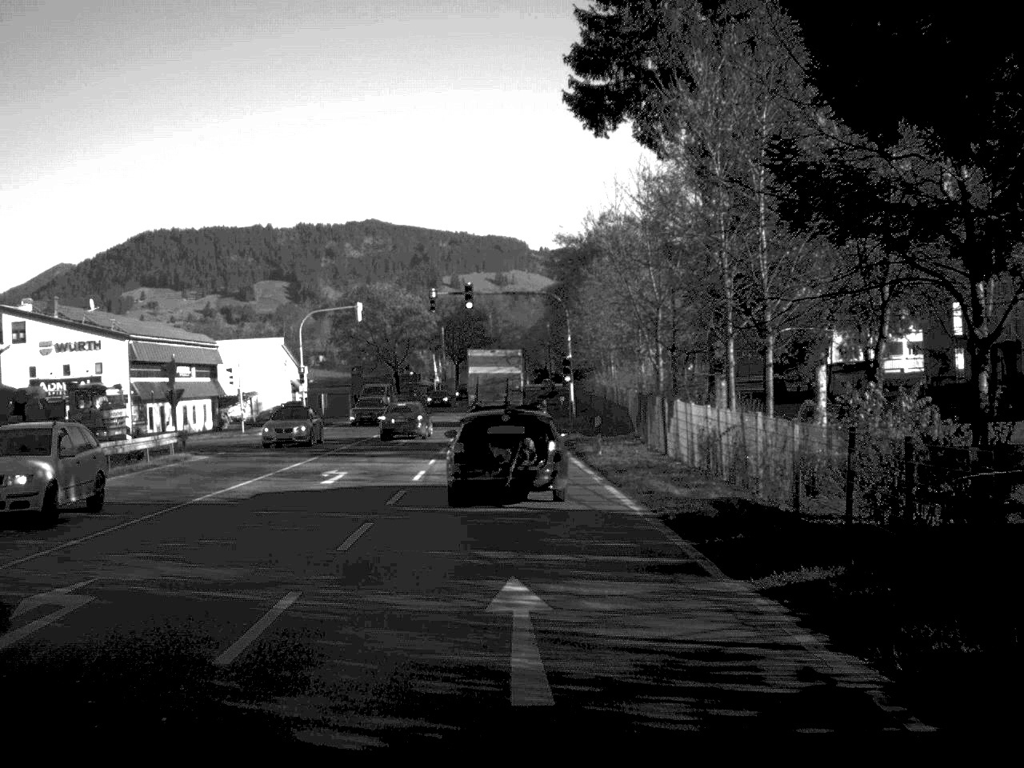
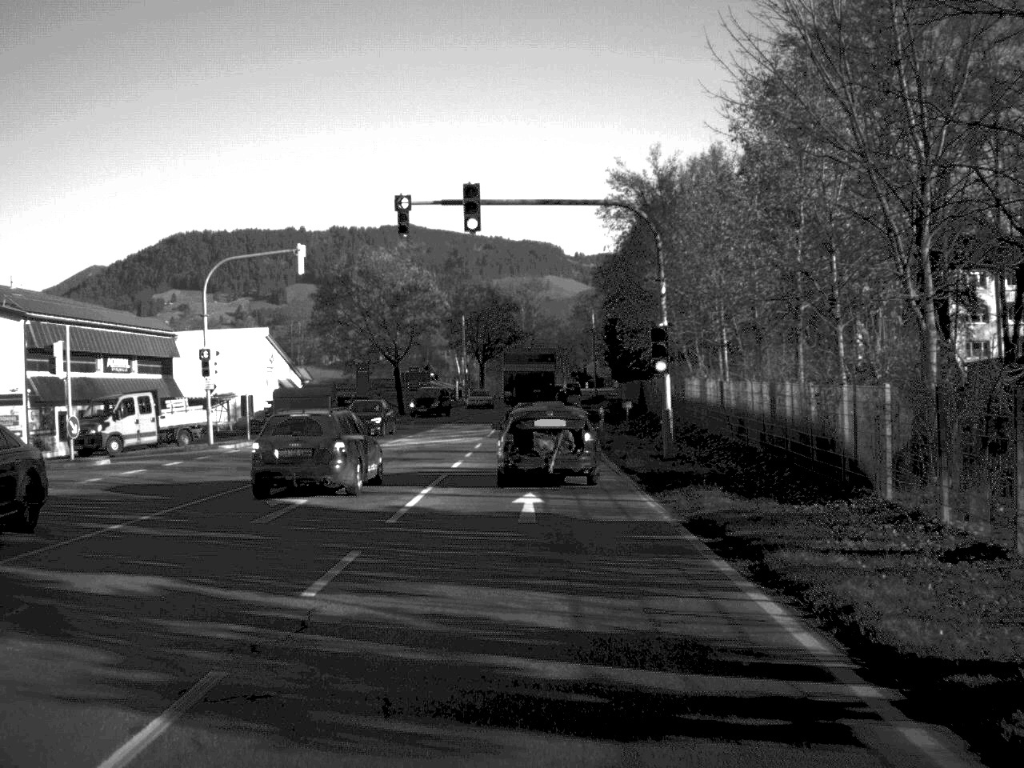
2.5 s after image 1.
(-0.4, +27.1) m; -1°
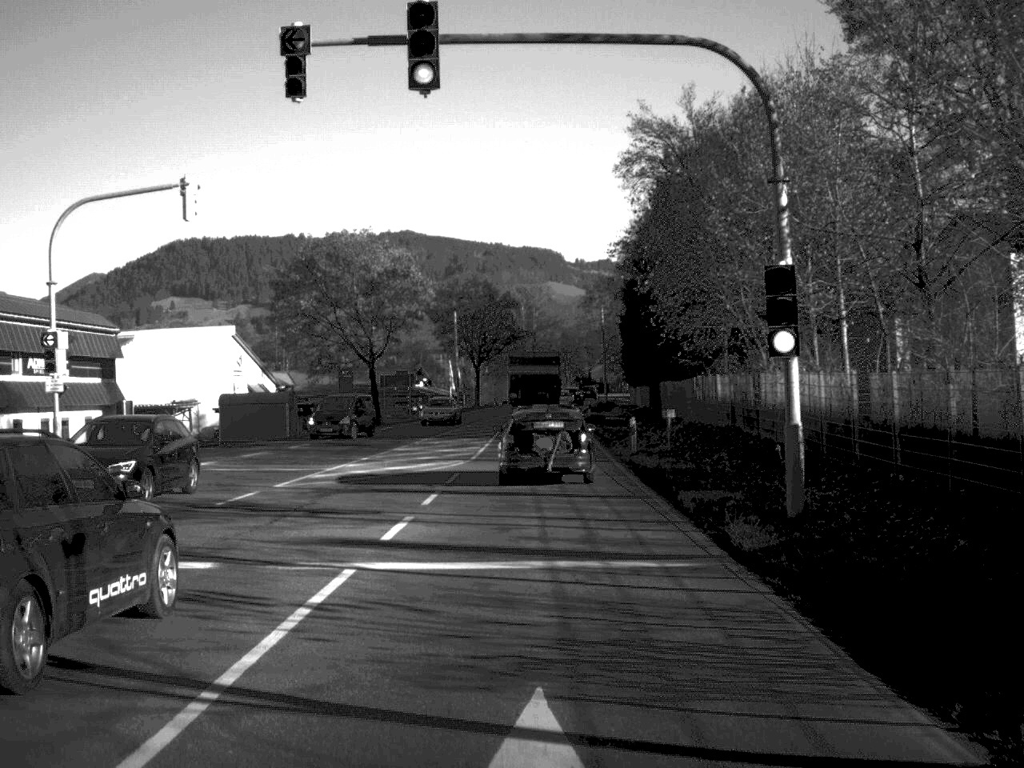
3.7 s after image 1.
(0.0, +14.0) m; 0°
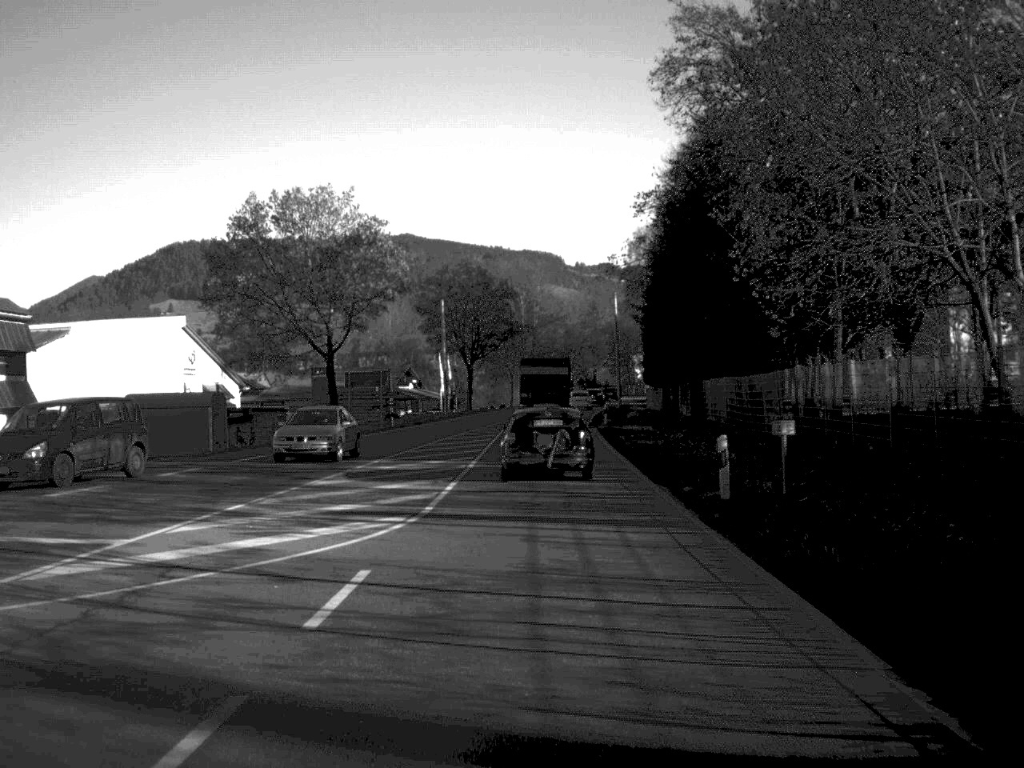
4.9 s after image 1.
(0.0, +15.6) m; 0°
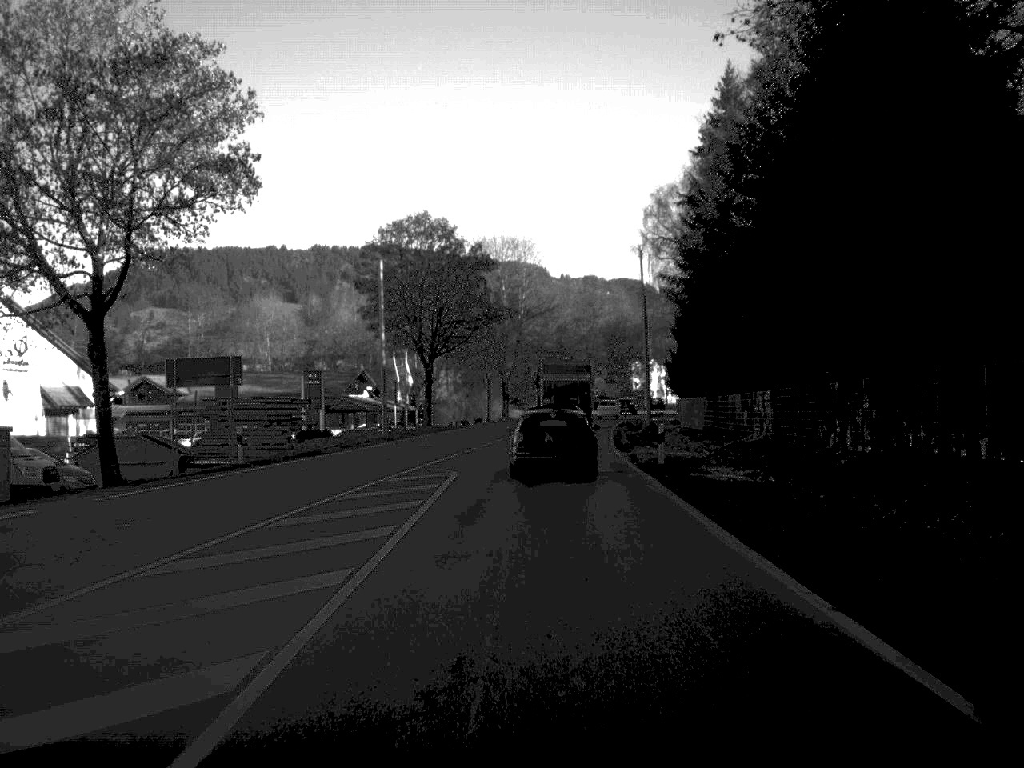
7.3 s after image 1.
(+0.2, +30.3) m; +1°
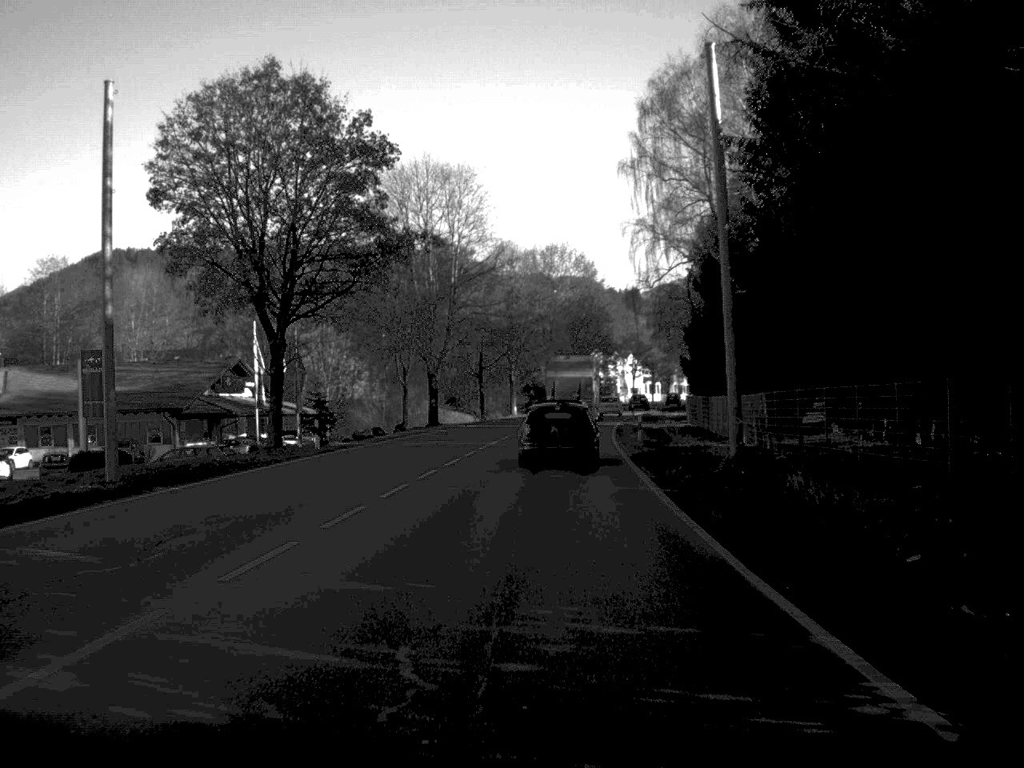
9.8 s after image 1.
(+0.6, +33.9) m; +2°
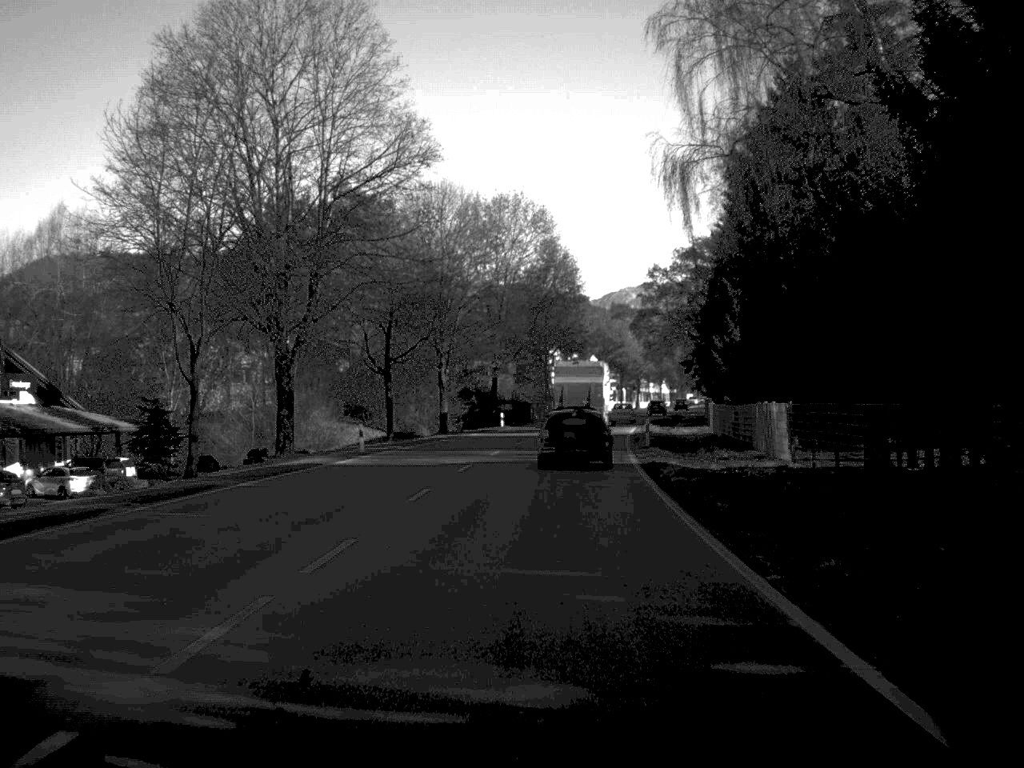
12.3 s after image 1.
(+0.6, +35.0) m; +2°
